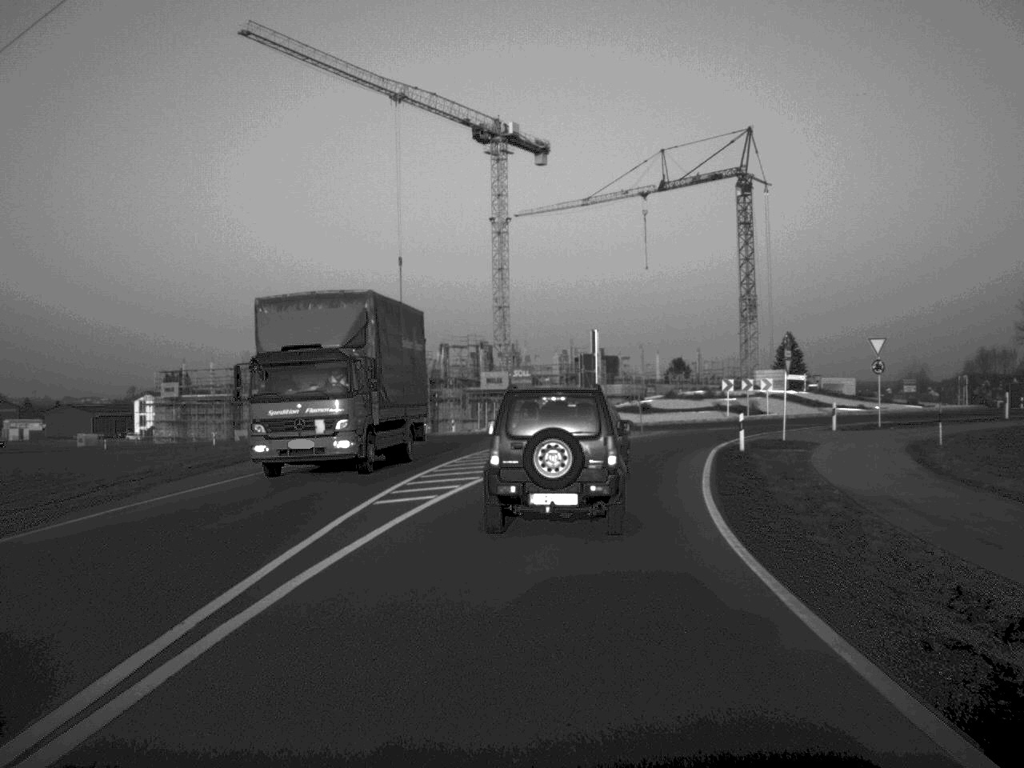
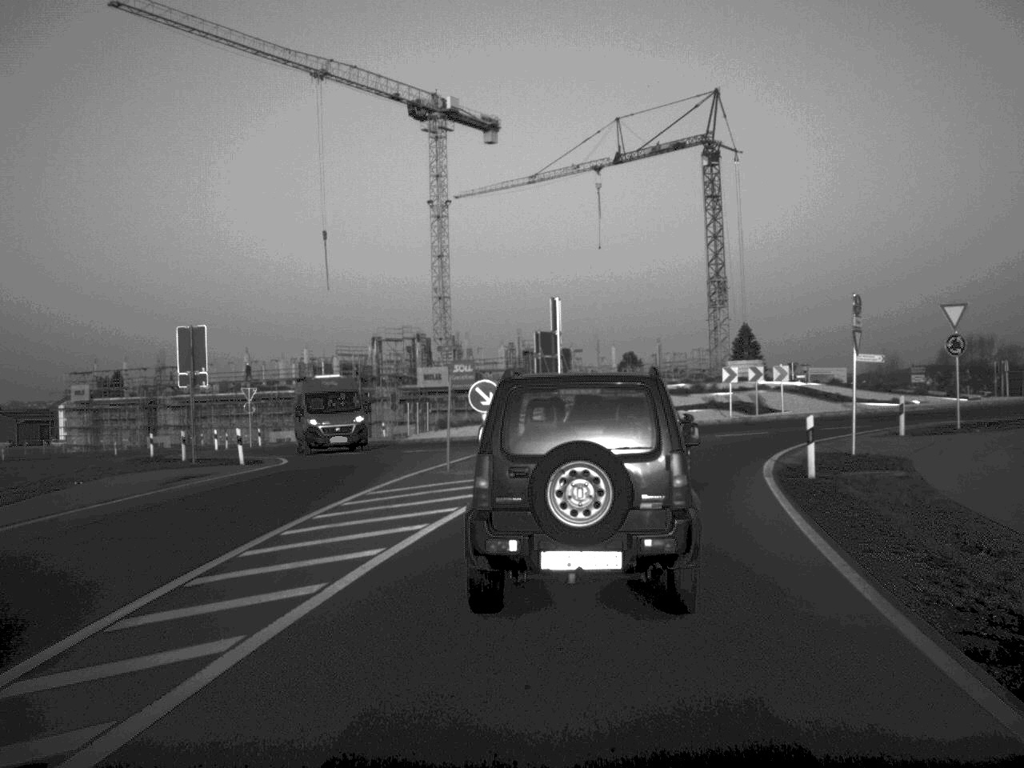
(+0.2, +13.9) m; +2°
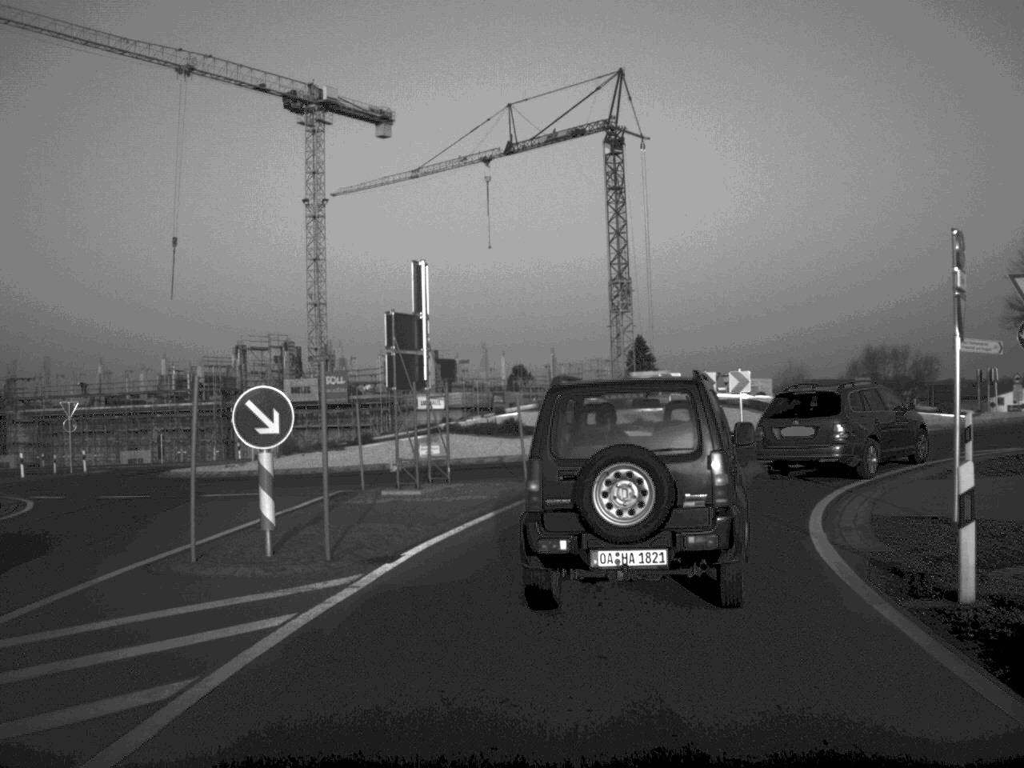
(+0.5, +12.0) m; +5°
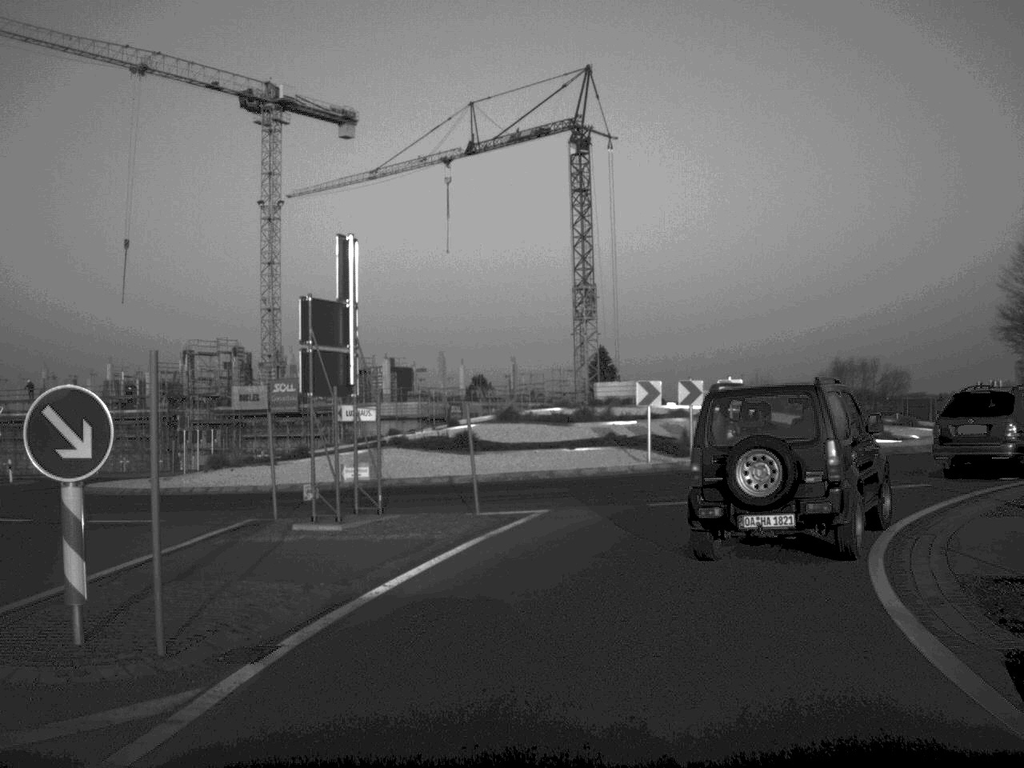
(+0.1, +4.4) m; +2°
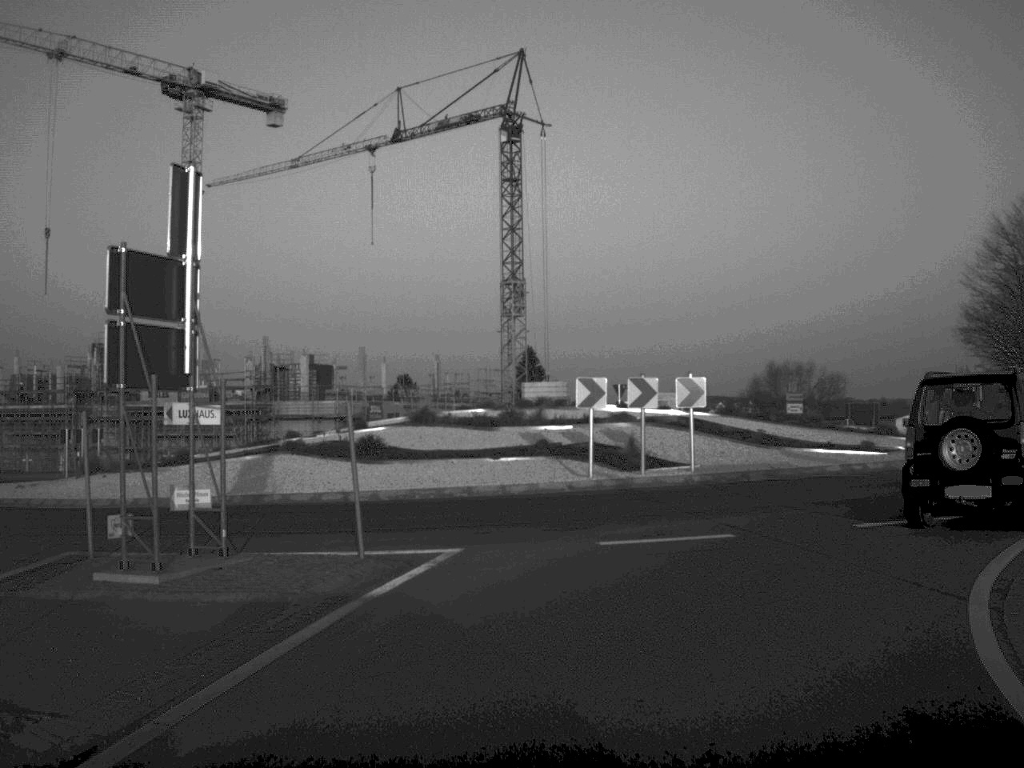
(+0.1, +4.9) m; +3°
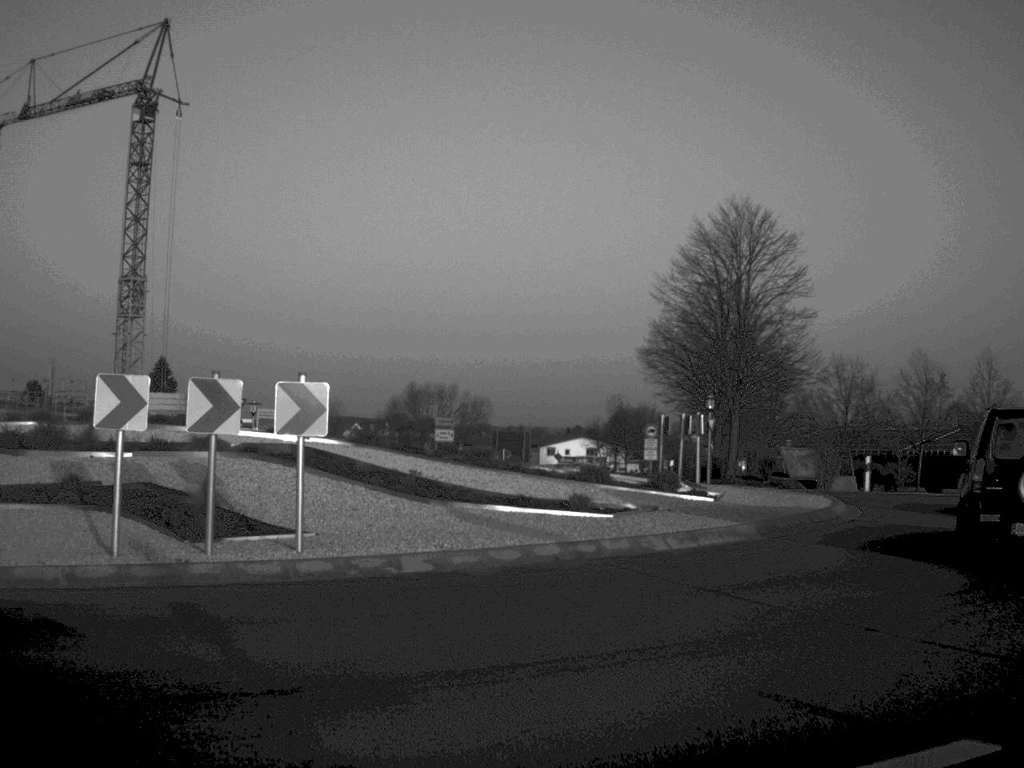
(+1.1, +9.6) m; +17°
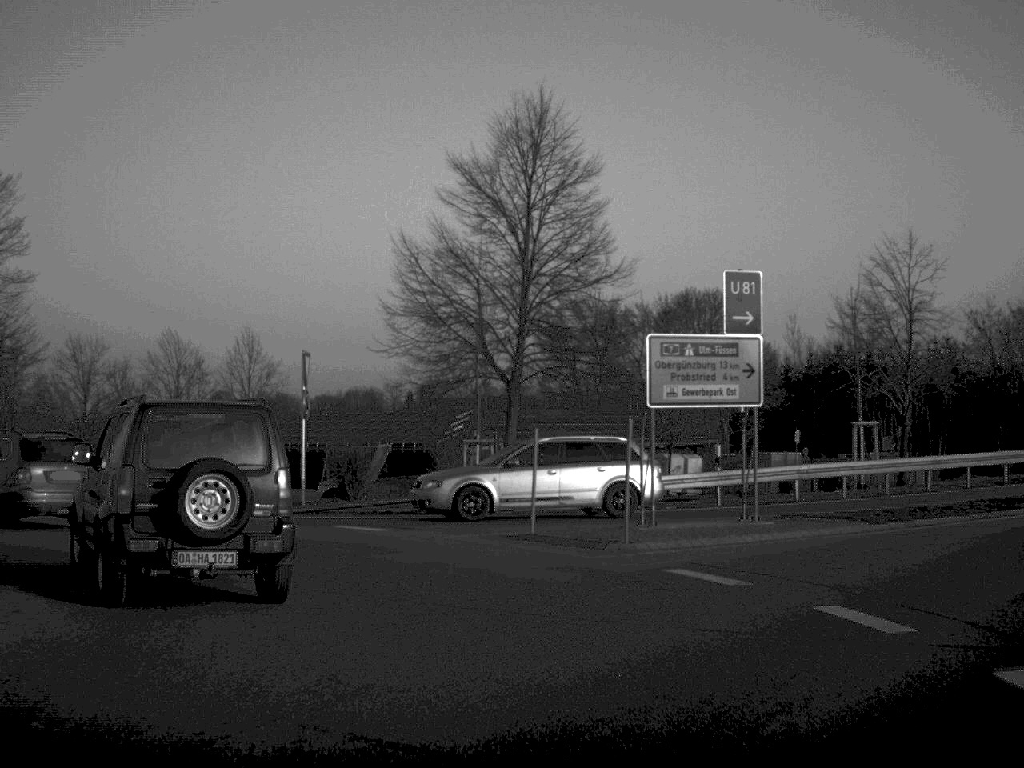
(+3.0, +10.0) m; +33°
